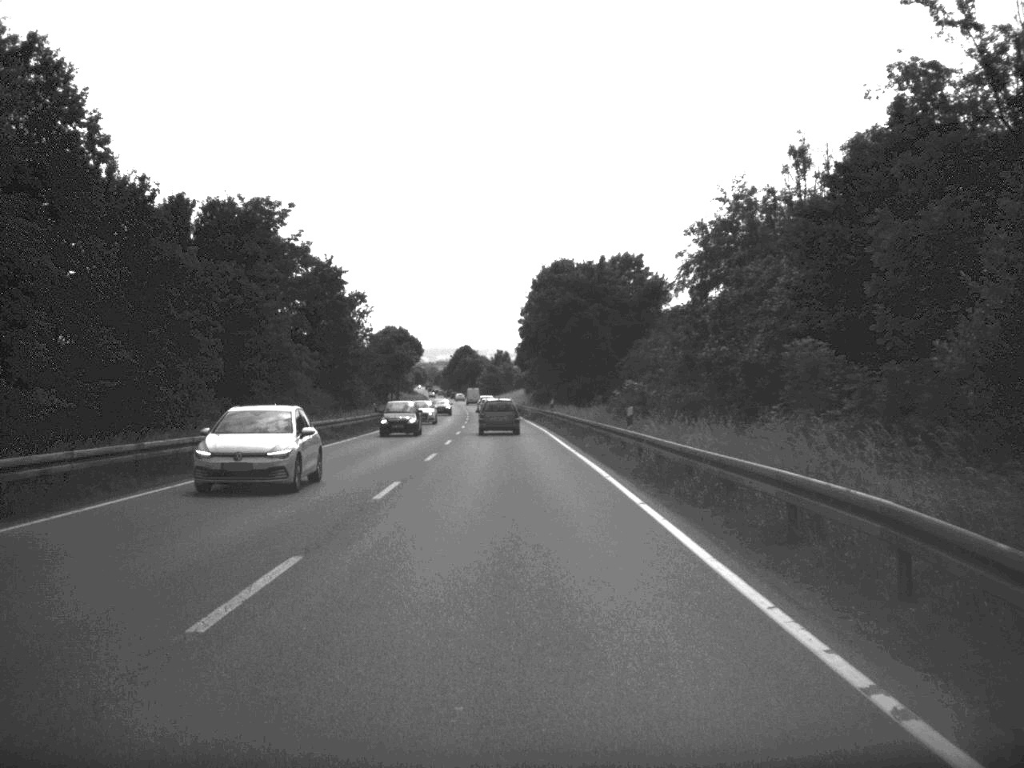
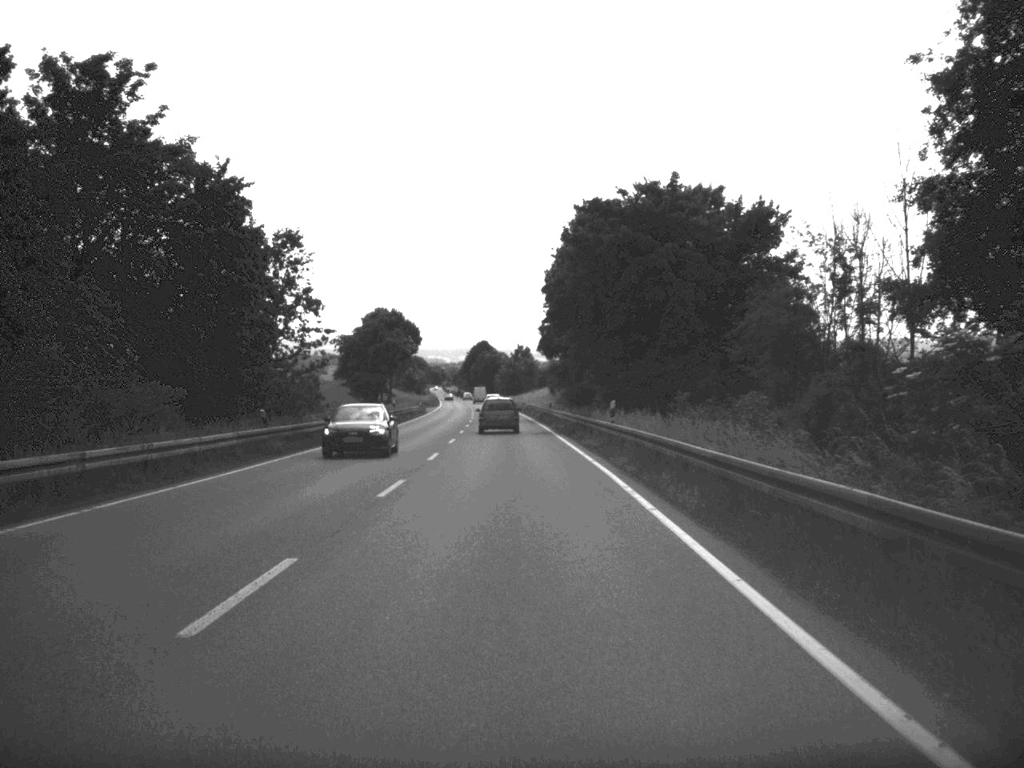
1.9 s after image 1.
(-0.3, +35.1) m; -1°
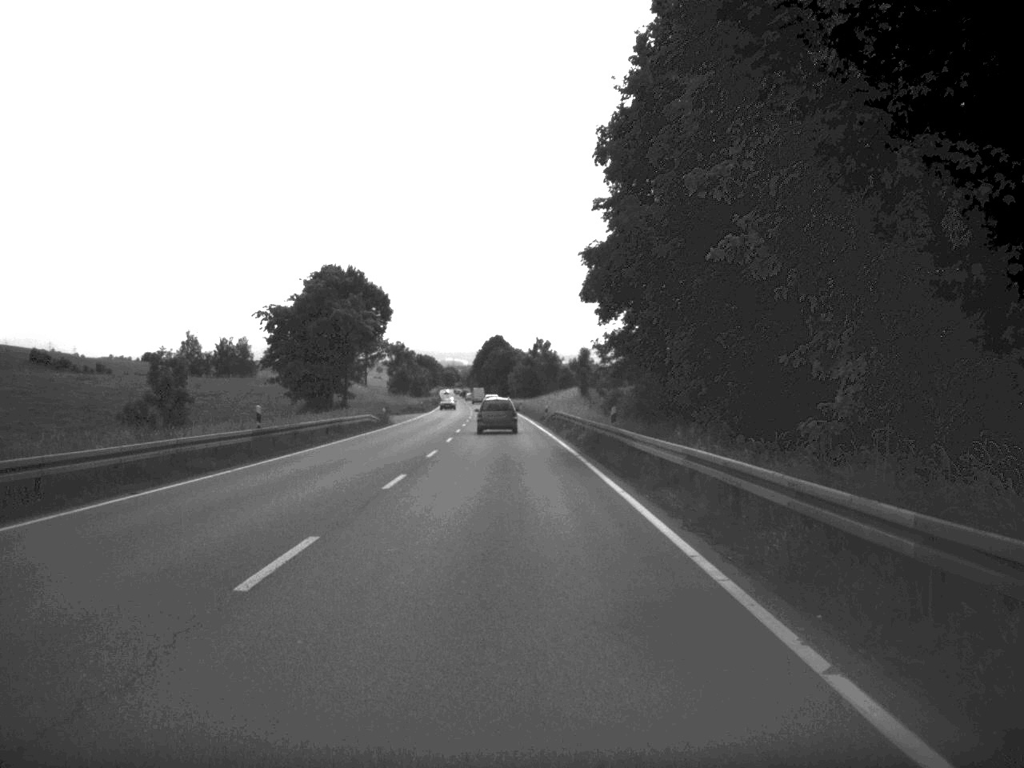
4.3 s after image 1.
(-0.4, +45.0) m; -1°
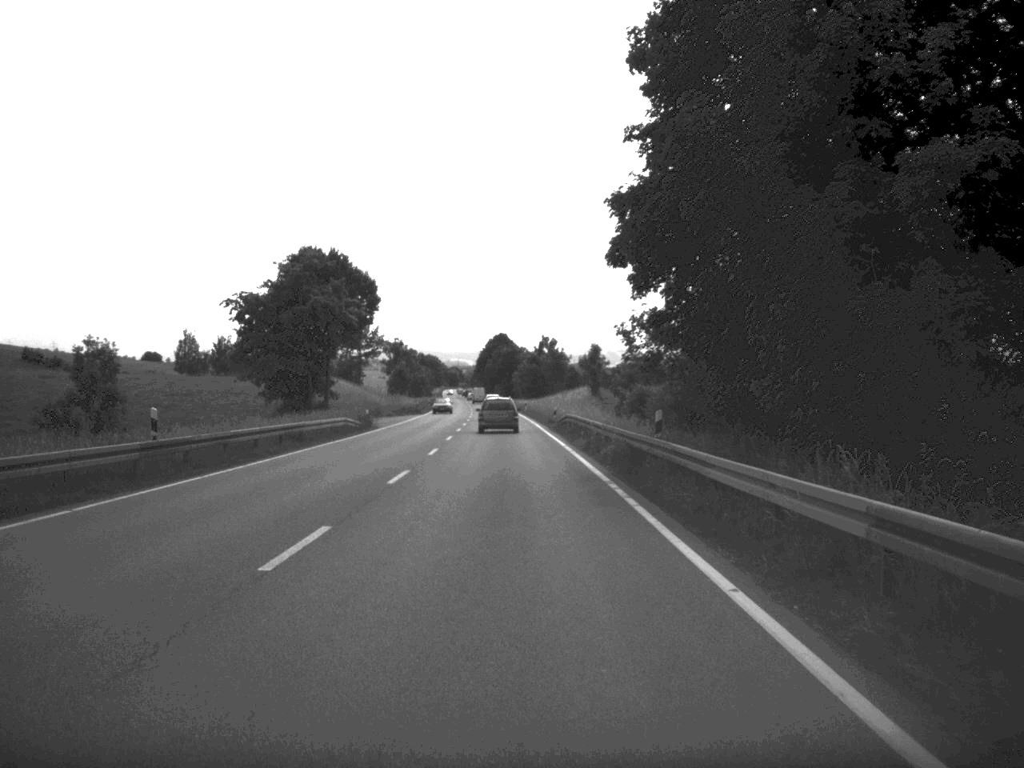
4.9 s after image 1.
(0.0, +10.6) m; 0°
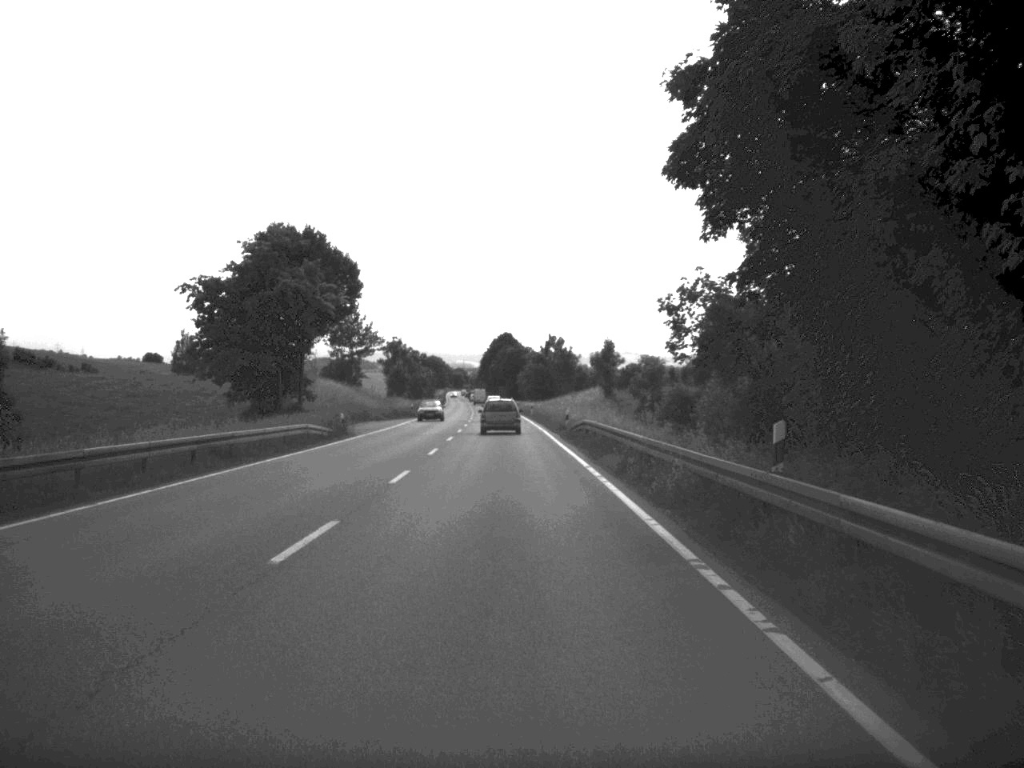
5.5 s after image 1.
(0.0, +11.2) m; 0°
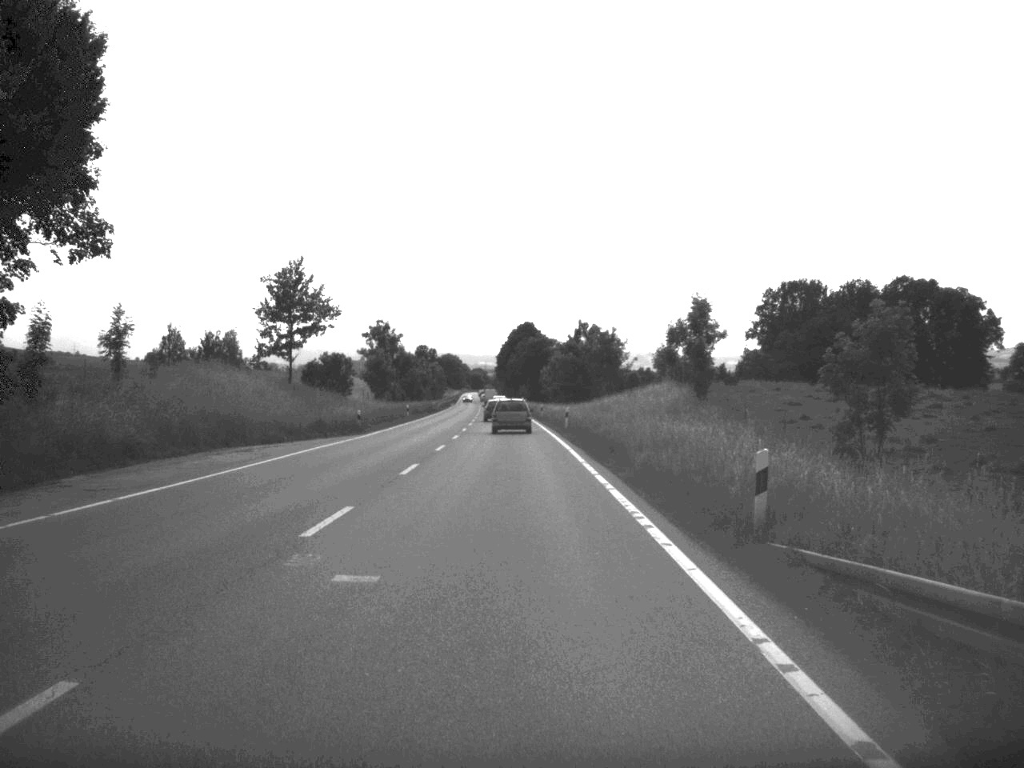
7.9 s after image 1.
(-0.4, +44.8) m; -1°
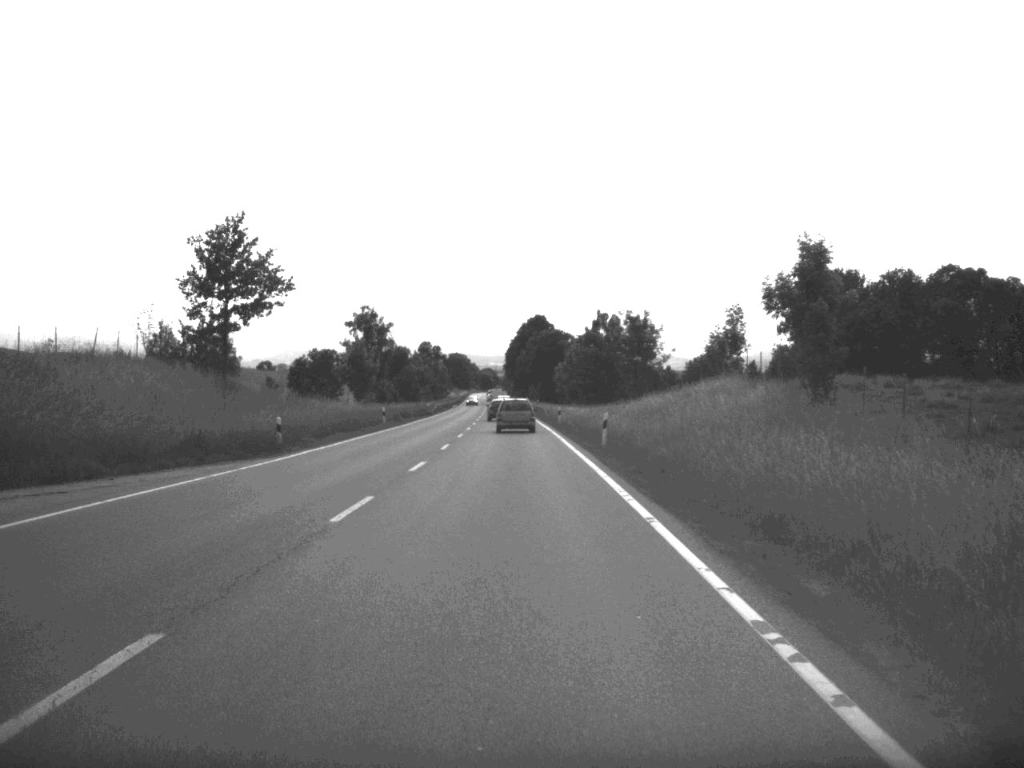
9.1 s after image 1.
(-0.1, +22.2) m; 0°
